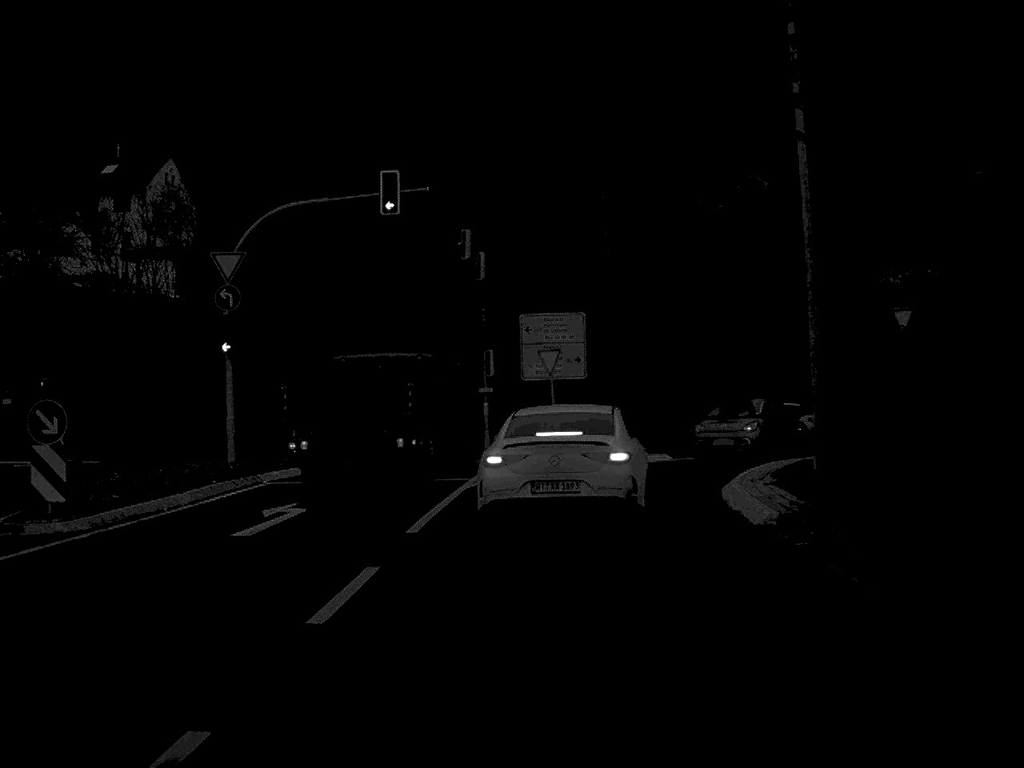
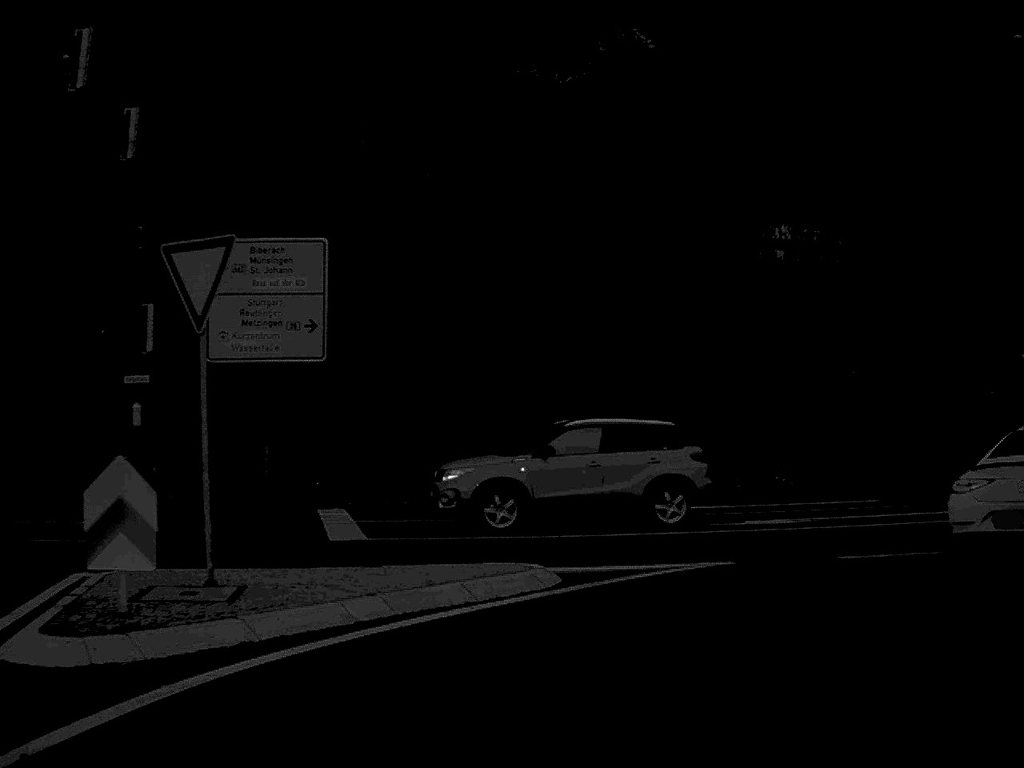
(+0.9, +21.9) m; +11°
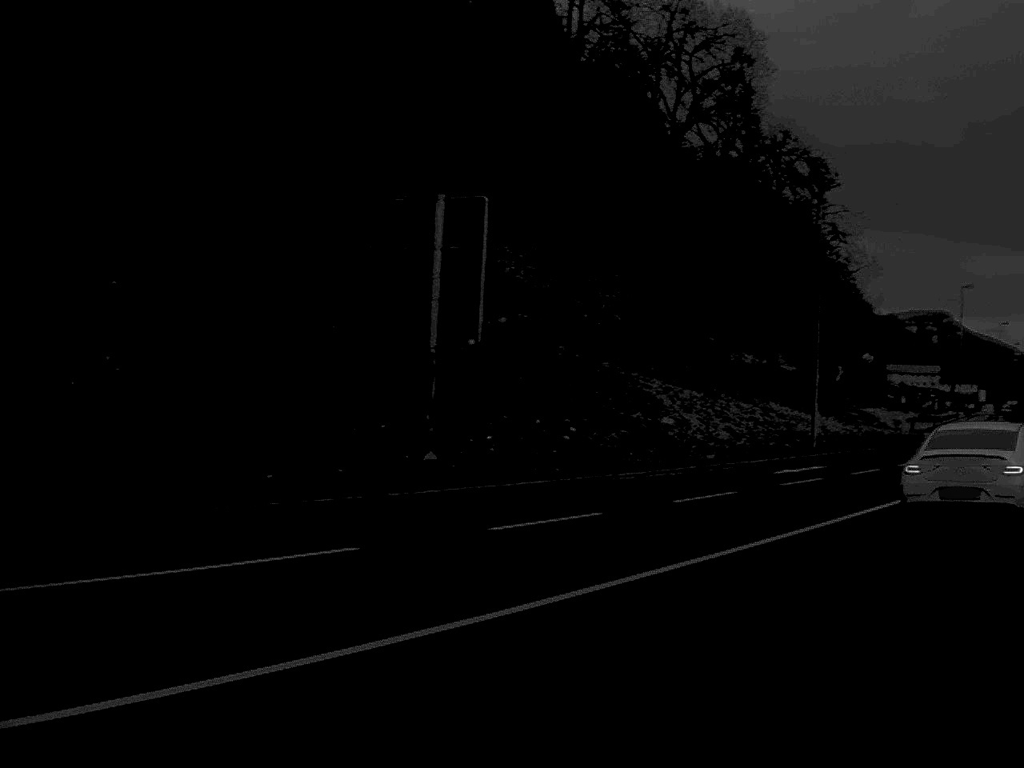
(+6.1, +13.8) m; +50°
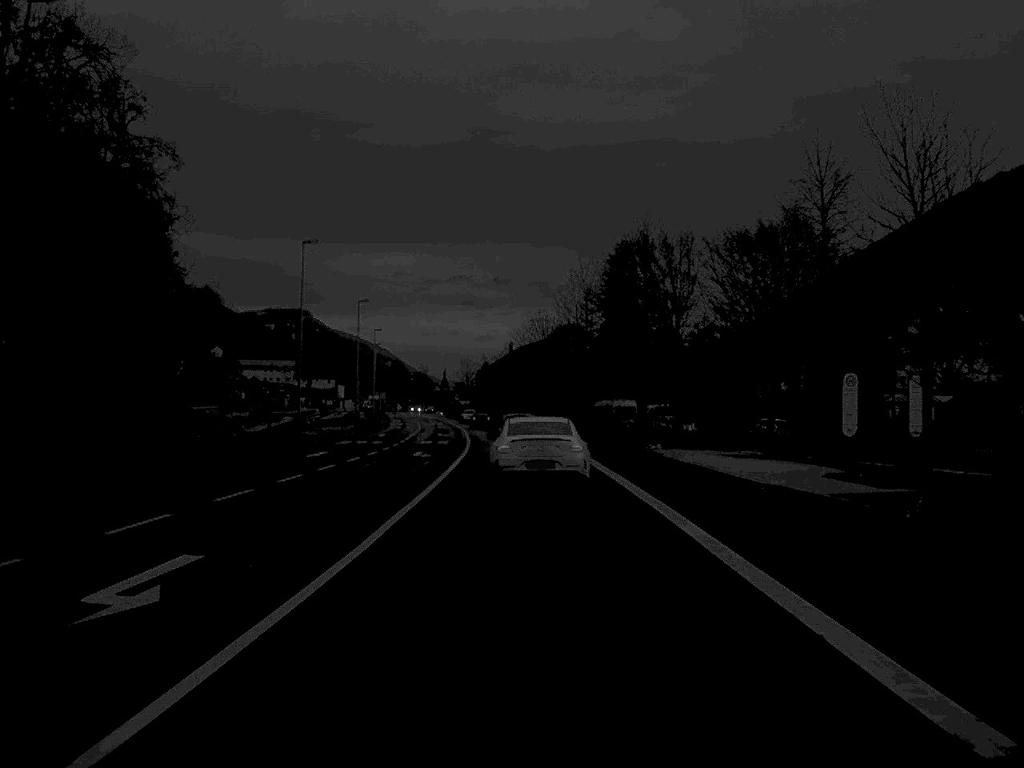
(+7.6, +21.2) m; +28°
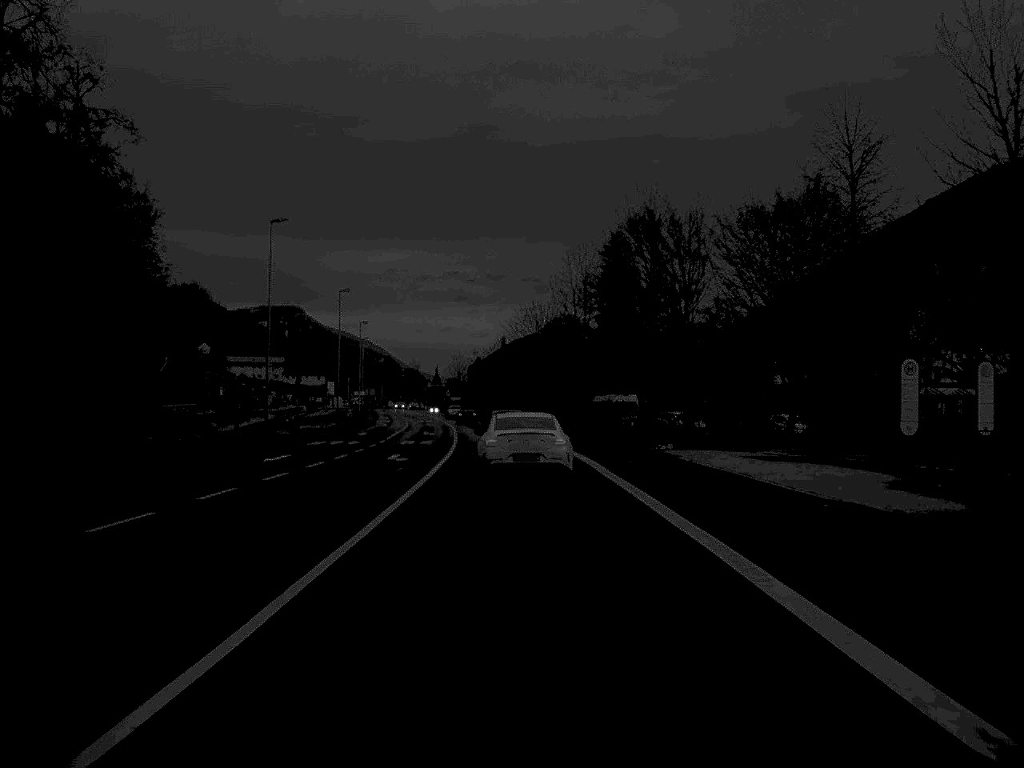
(0.0, +6.4) m; 0°
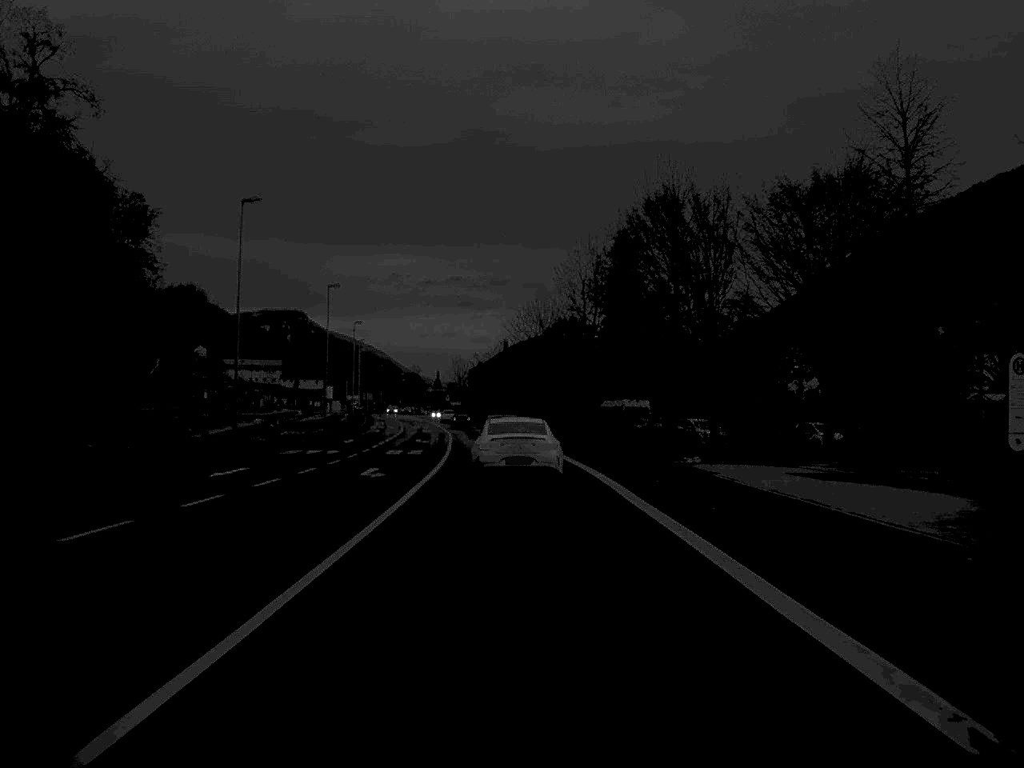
(0.0, +6.9) m; 0°
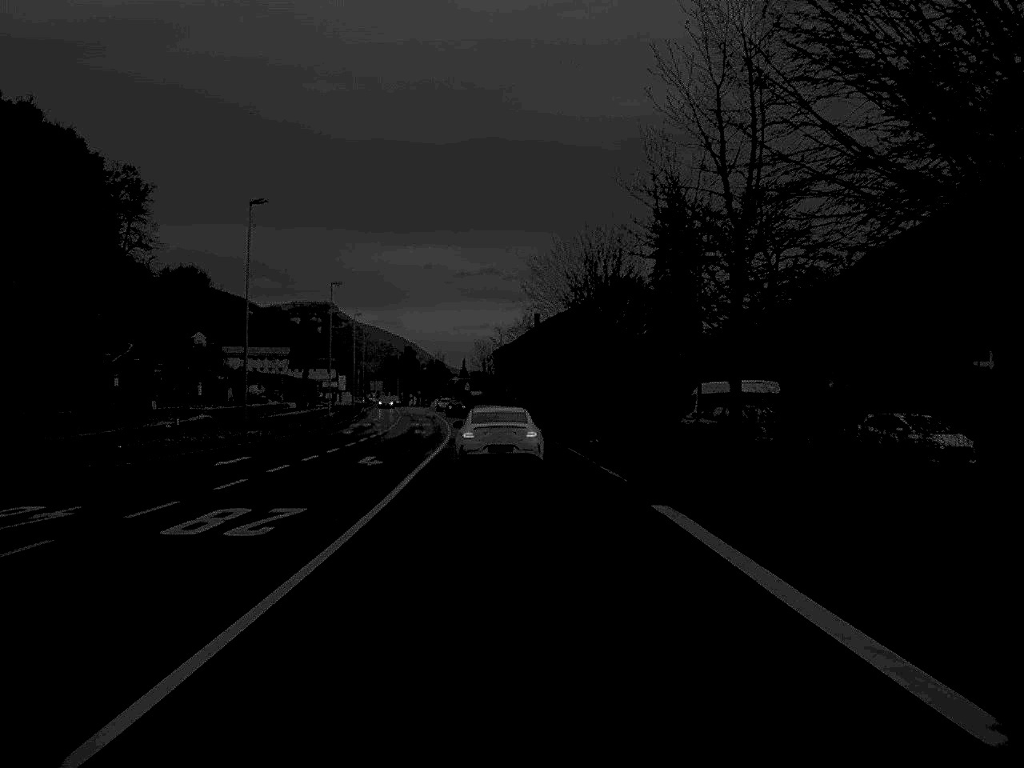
(-0.4, +33.3) m; -1°
